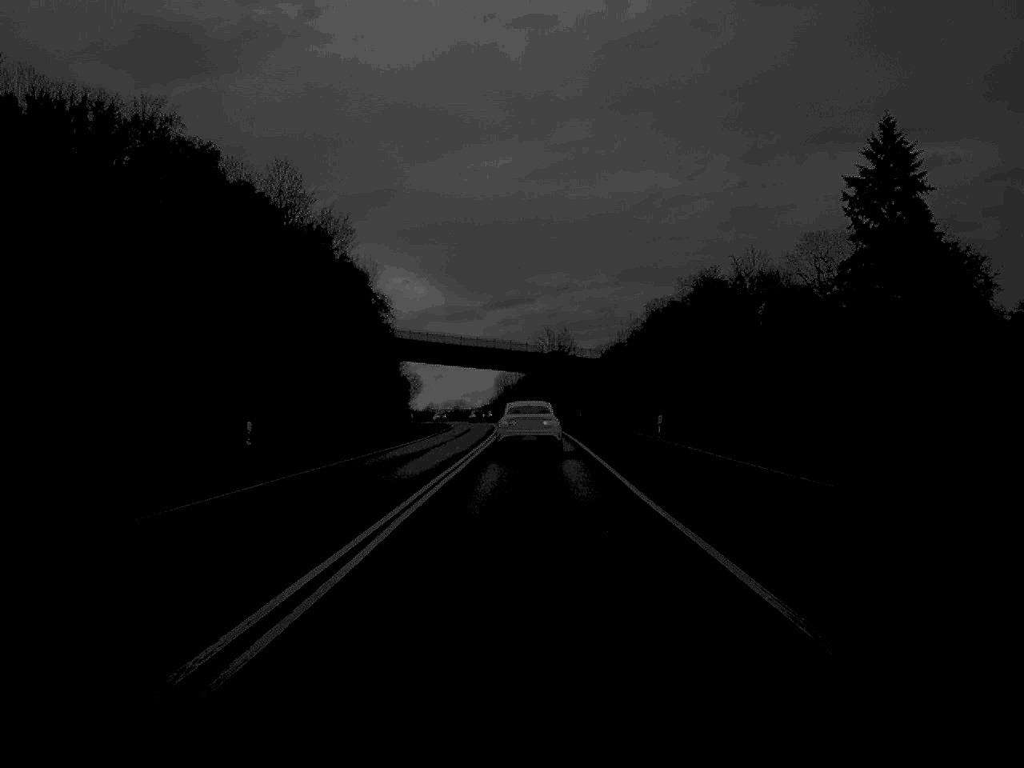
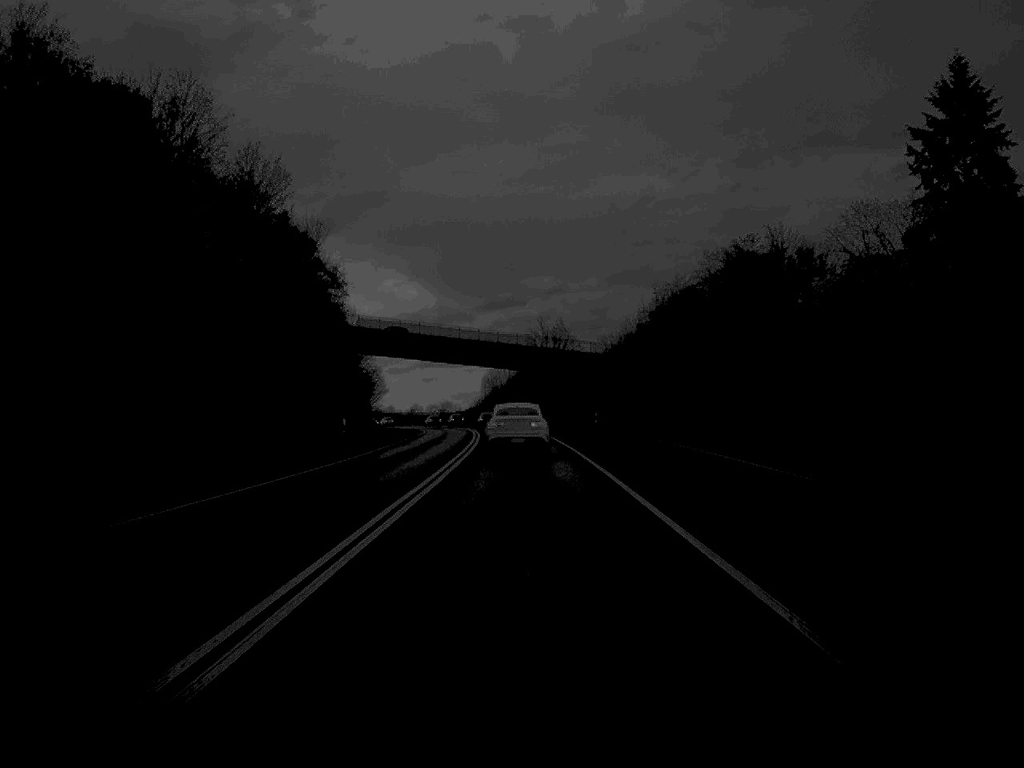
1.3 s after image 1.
(+0.1, +24.6) m; 0°
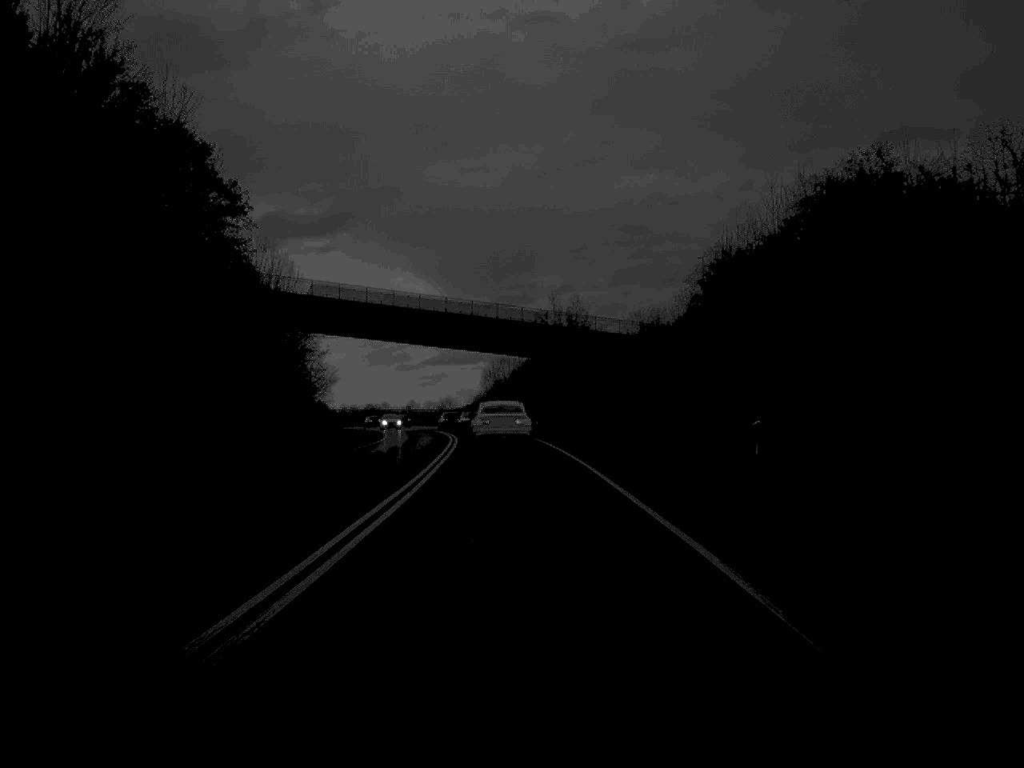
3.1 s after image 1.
(0.0, +34.1) m; 0°
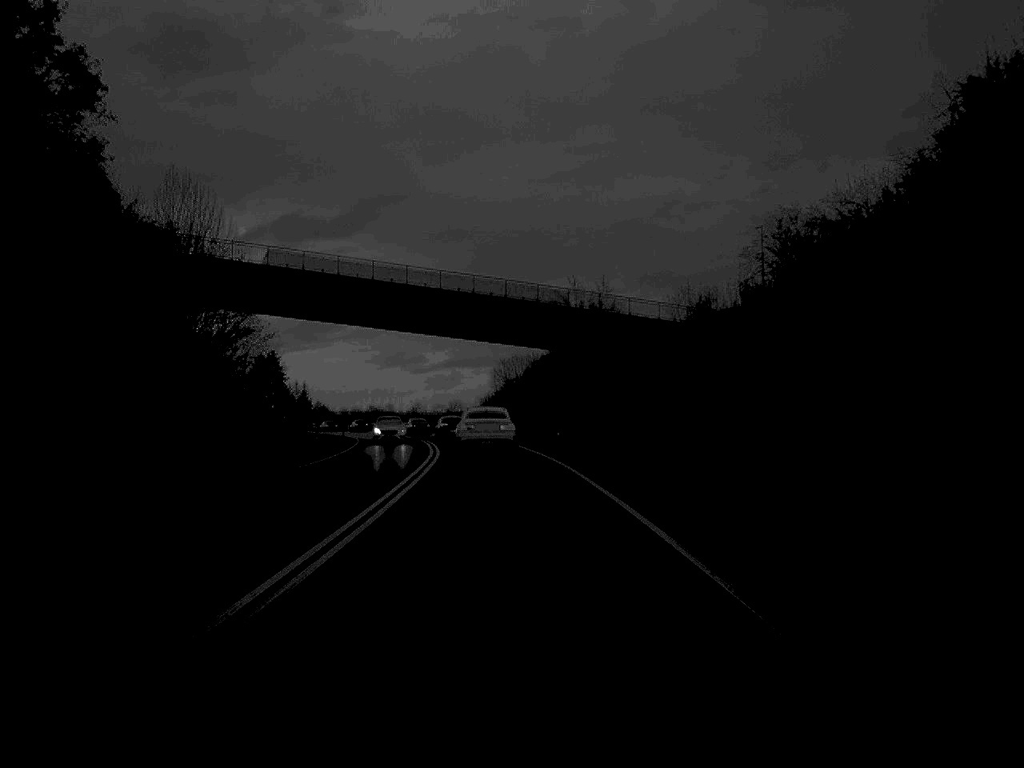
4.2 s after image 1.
(-0.1, +22.8) m; -1°
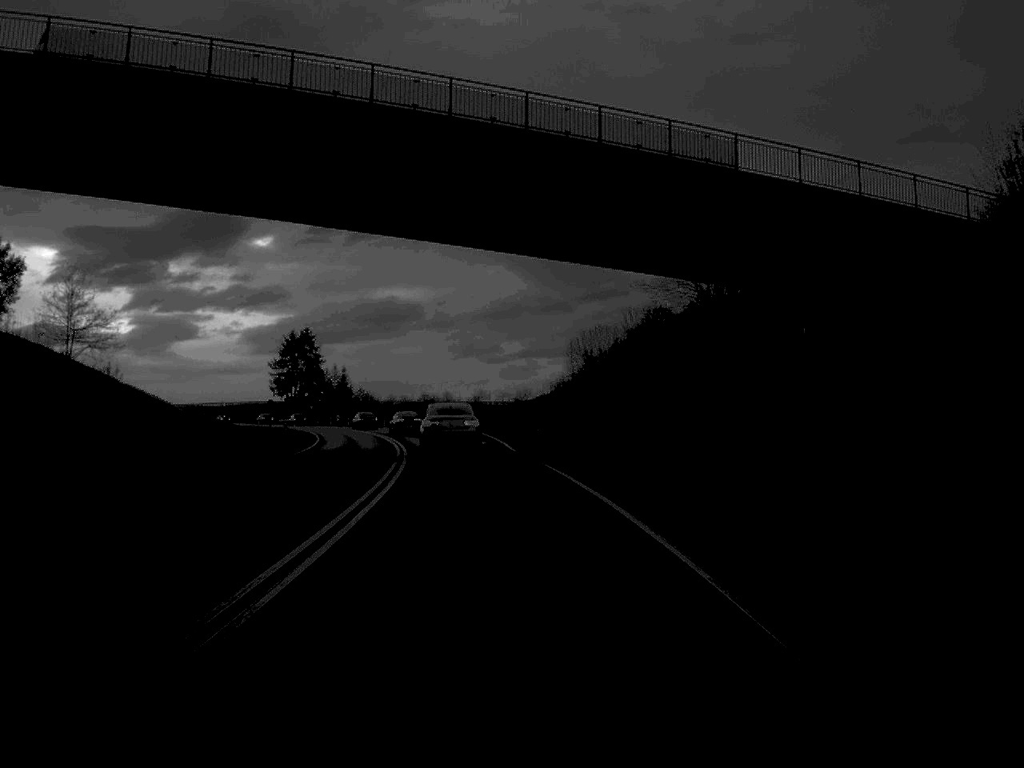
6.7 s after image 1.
(-1.2, +47.2) m; -3°
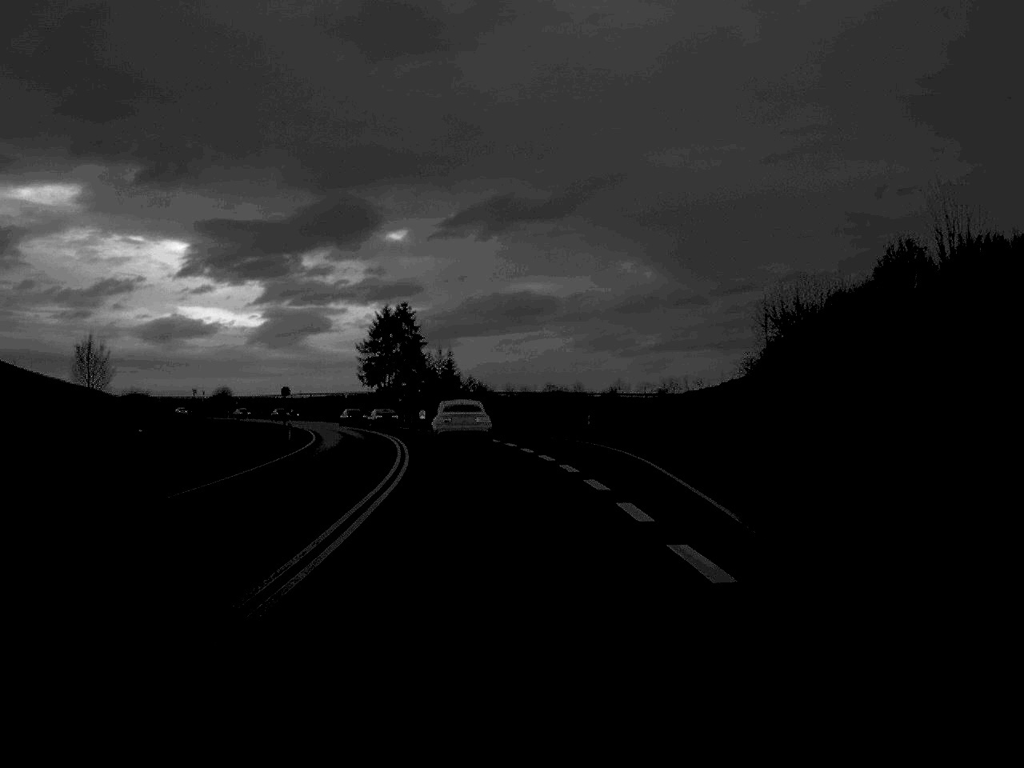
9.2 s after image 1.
(-2.4, +47.3) m; -6°
